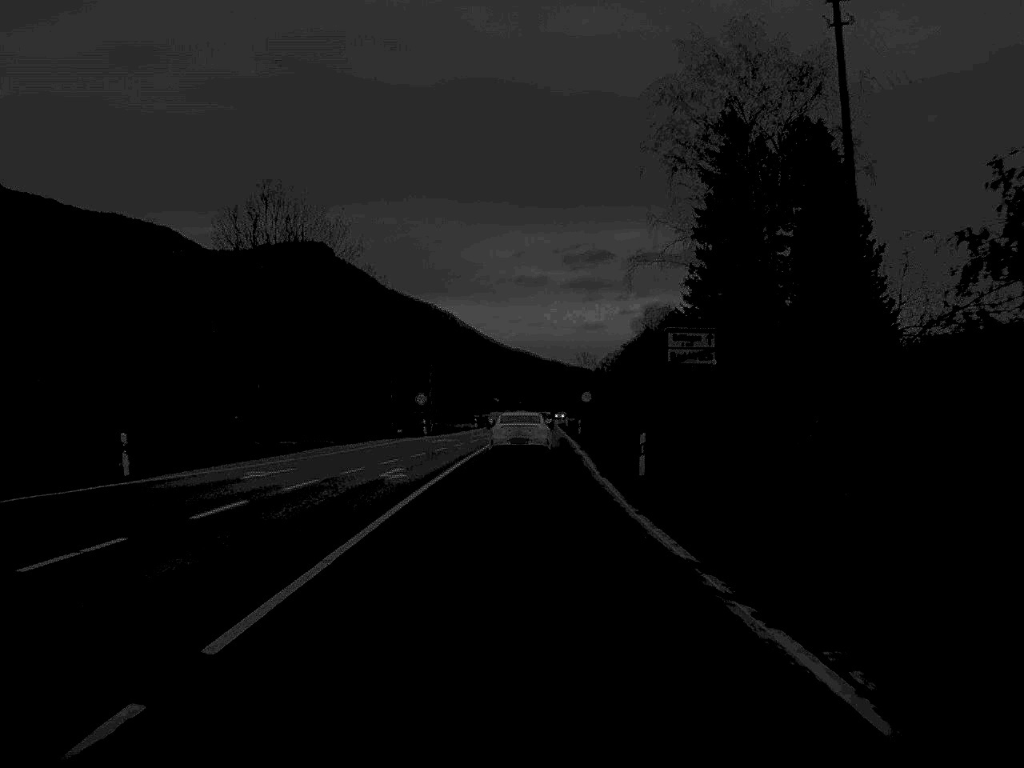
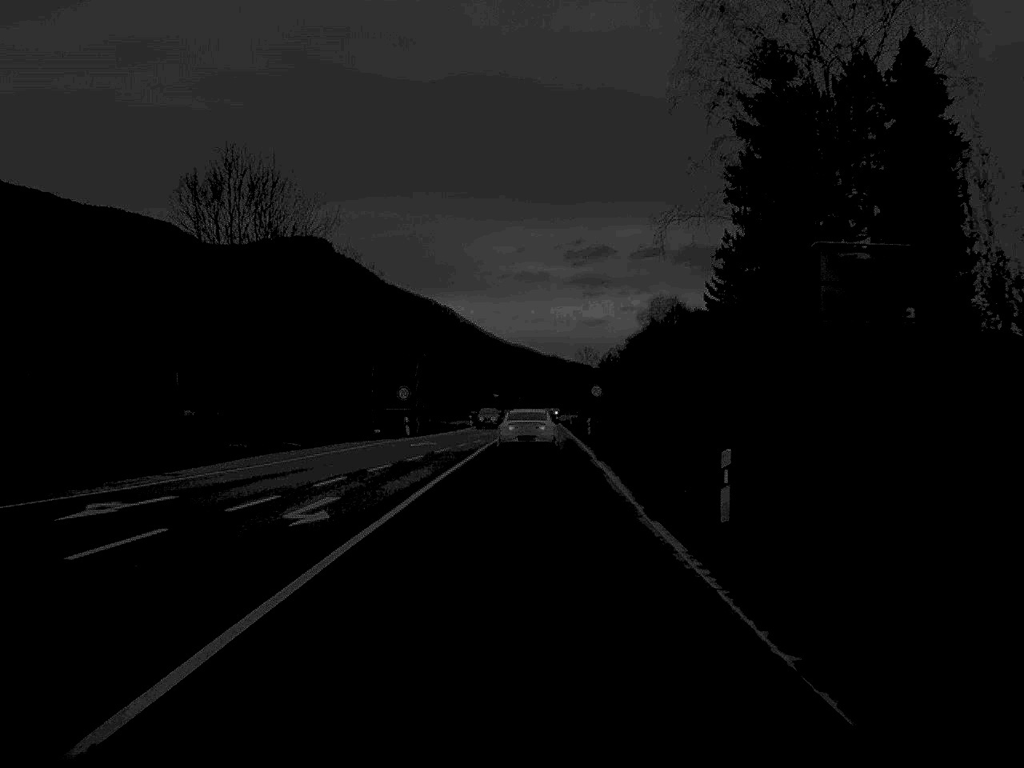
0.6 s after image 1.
(0.0, +11.6) m; 0°
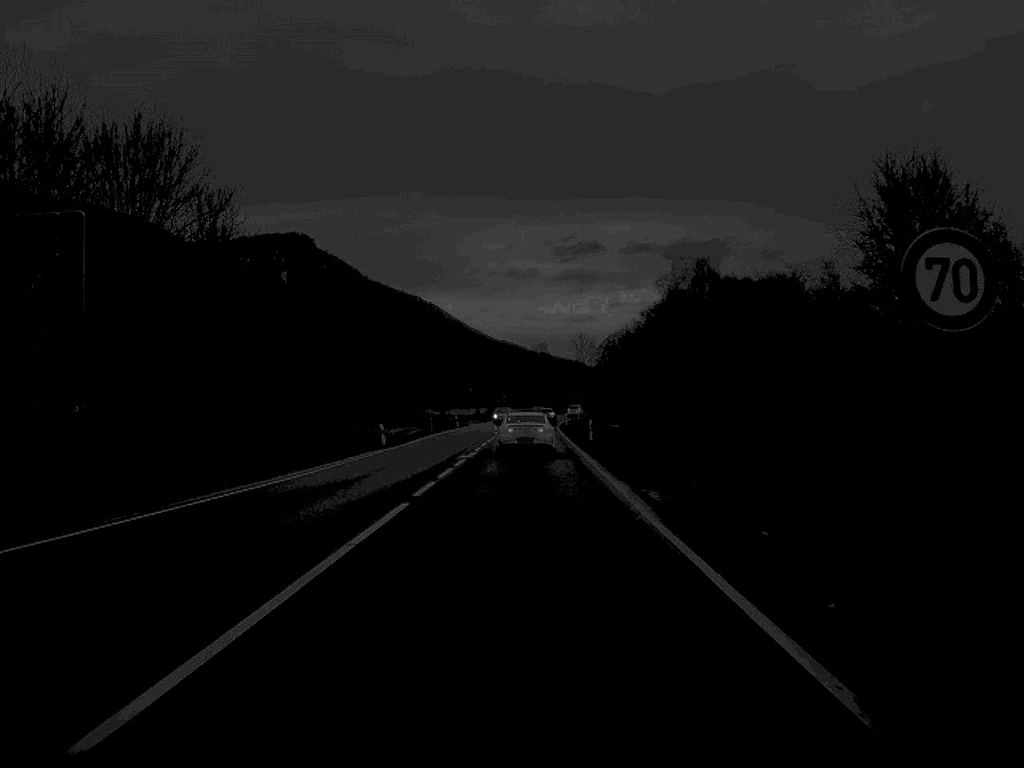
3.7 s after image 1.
(+0.7, +60.5) m; +1°
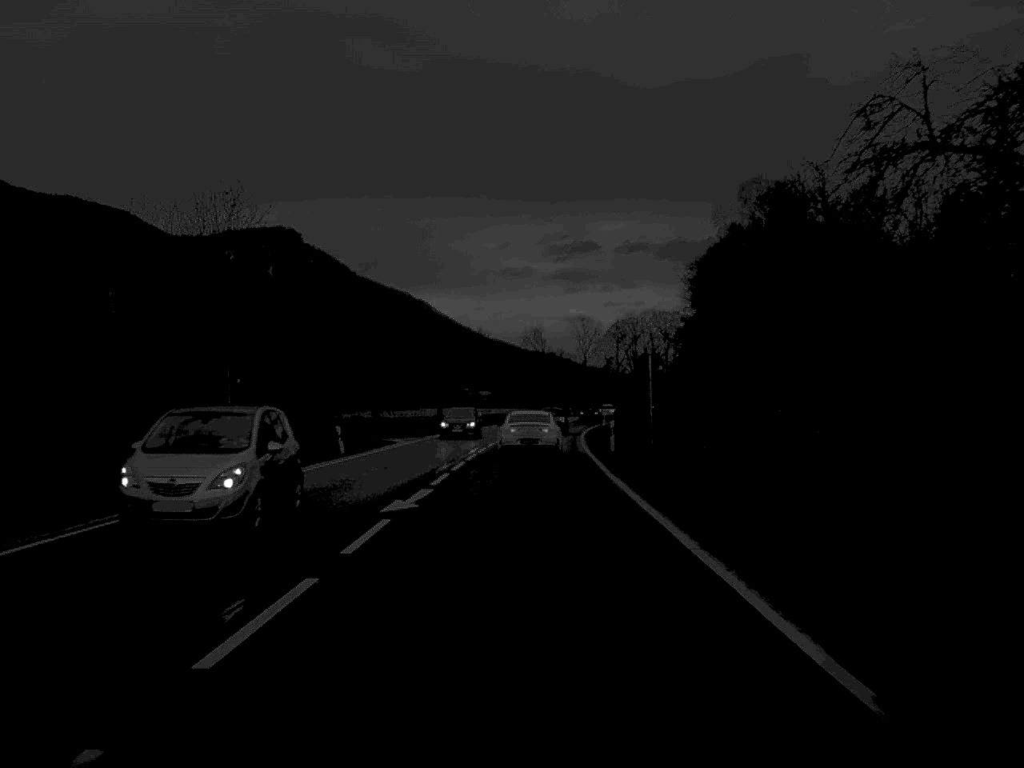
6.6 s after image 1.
(+0.2, +63.3) m; 0°
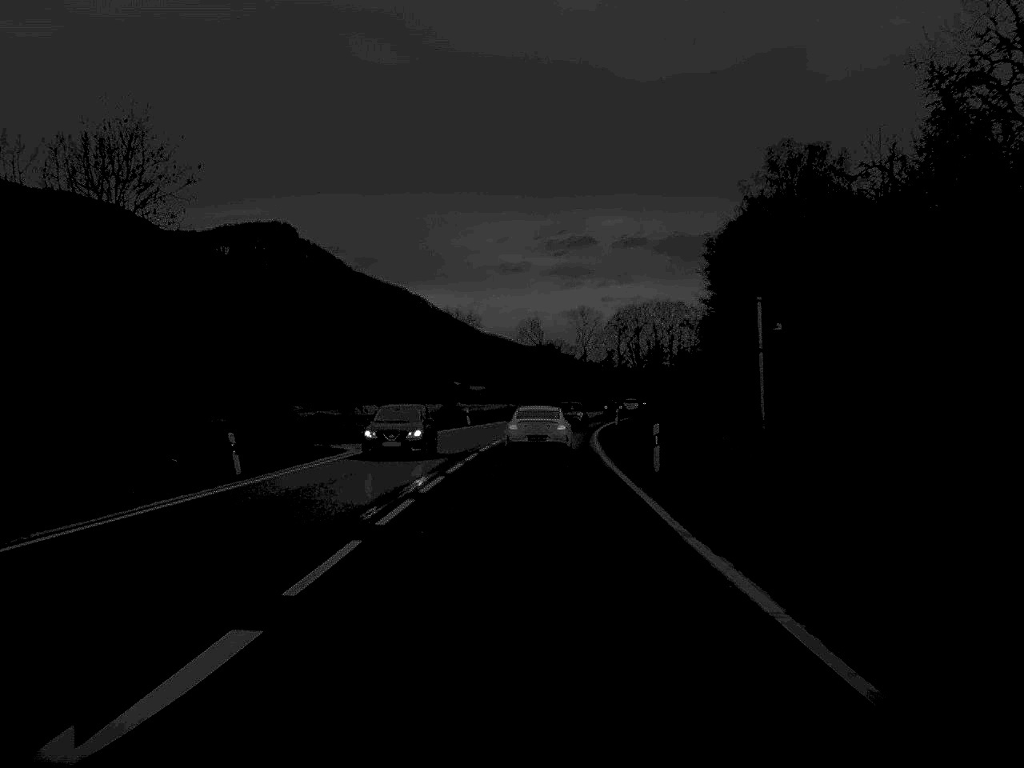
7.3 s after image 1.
(0.0, +15.3) m; 0°
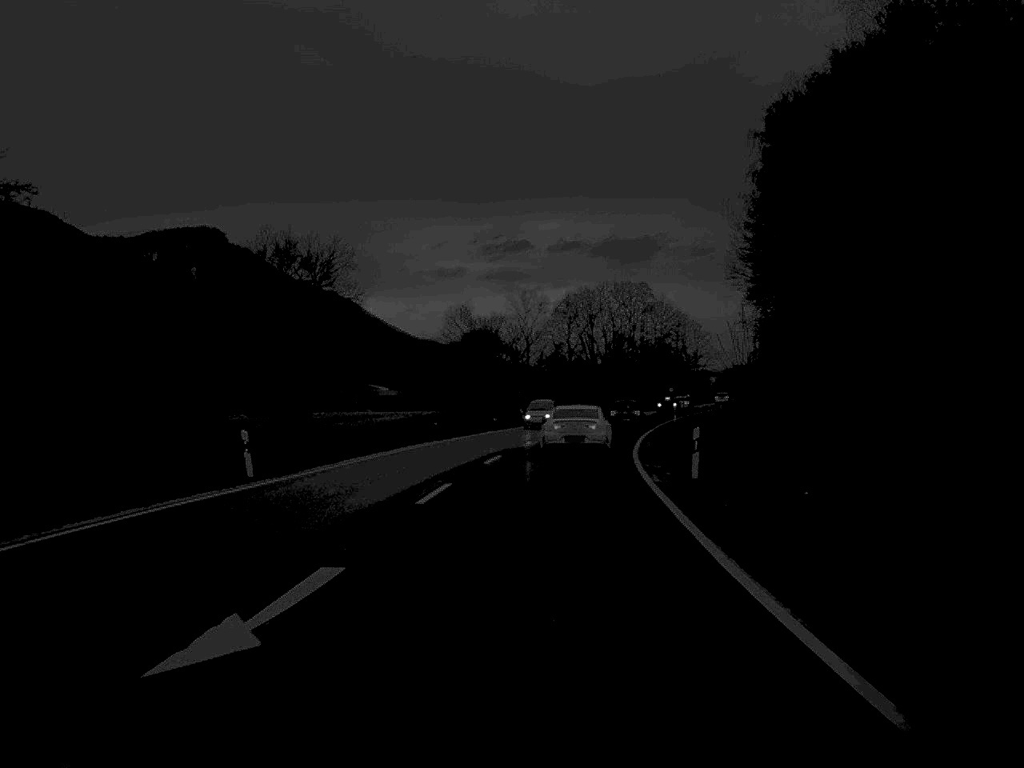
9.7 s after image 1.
(+0.9, +51.2) m; +3°
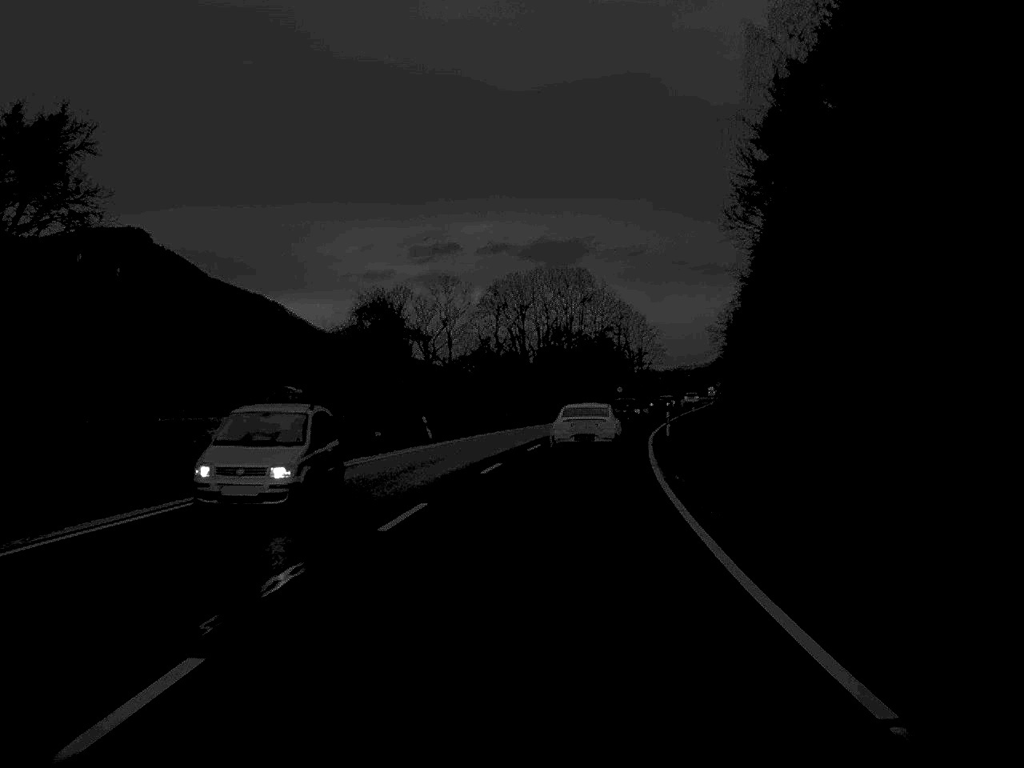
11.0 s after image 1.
(+0.8, +28.2) m; +3°
